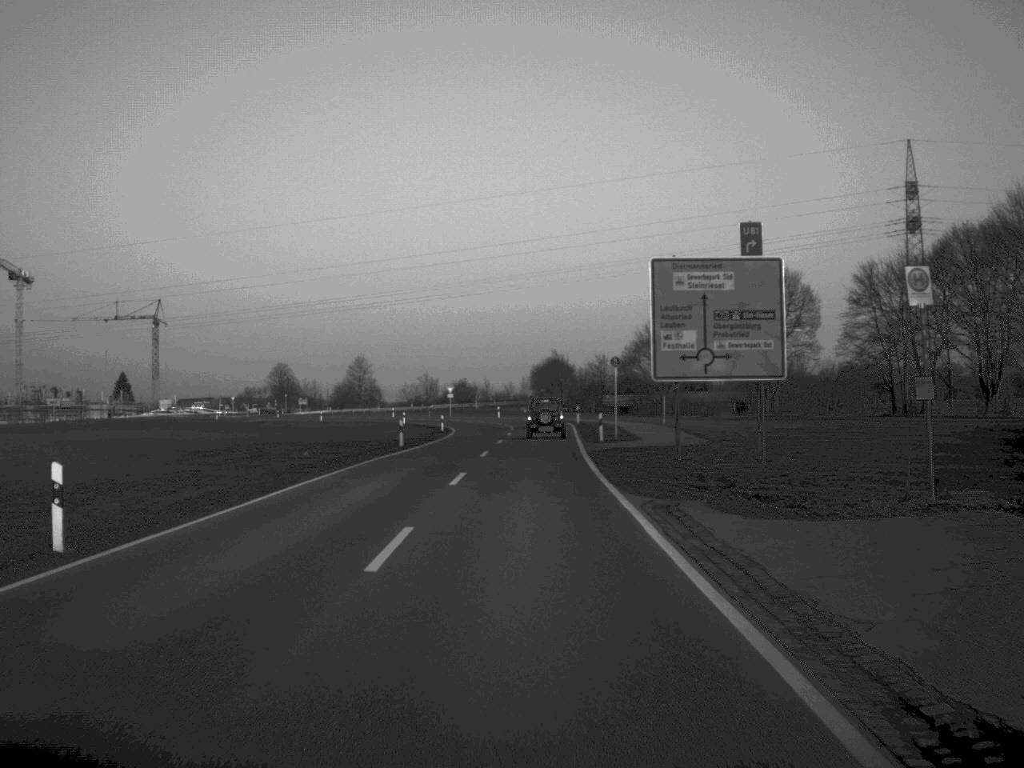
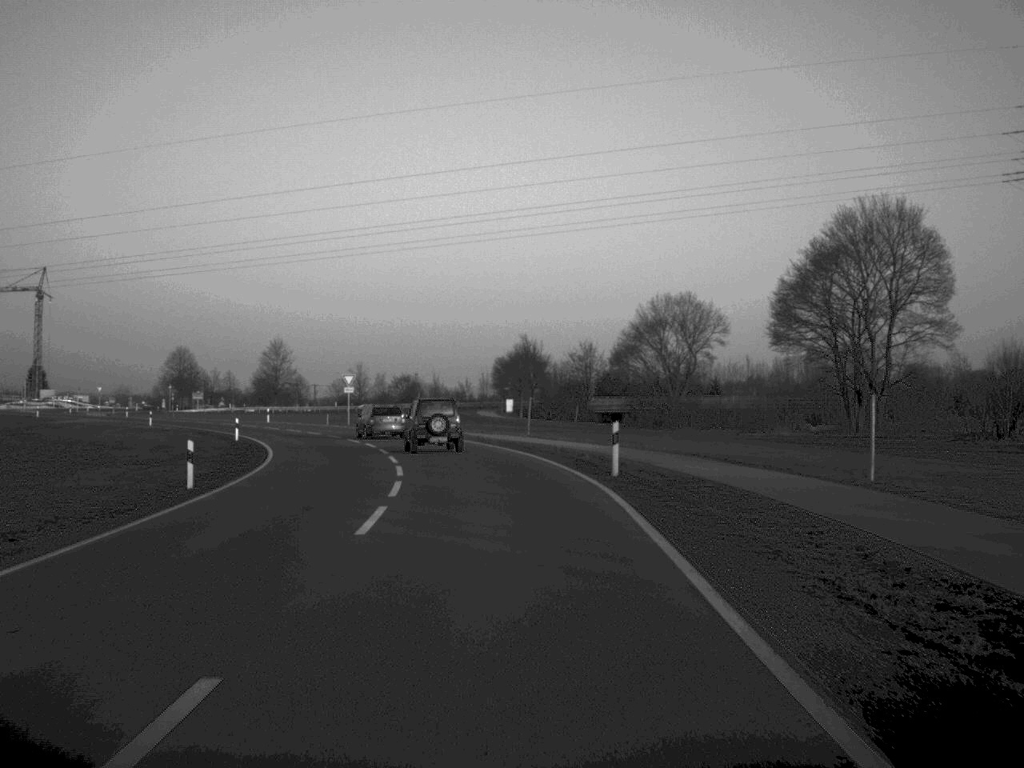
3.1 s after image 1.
(+0.8, +56.2) m; +2°
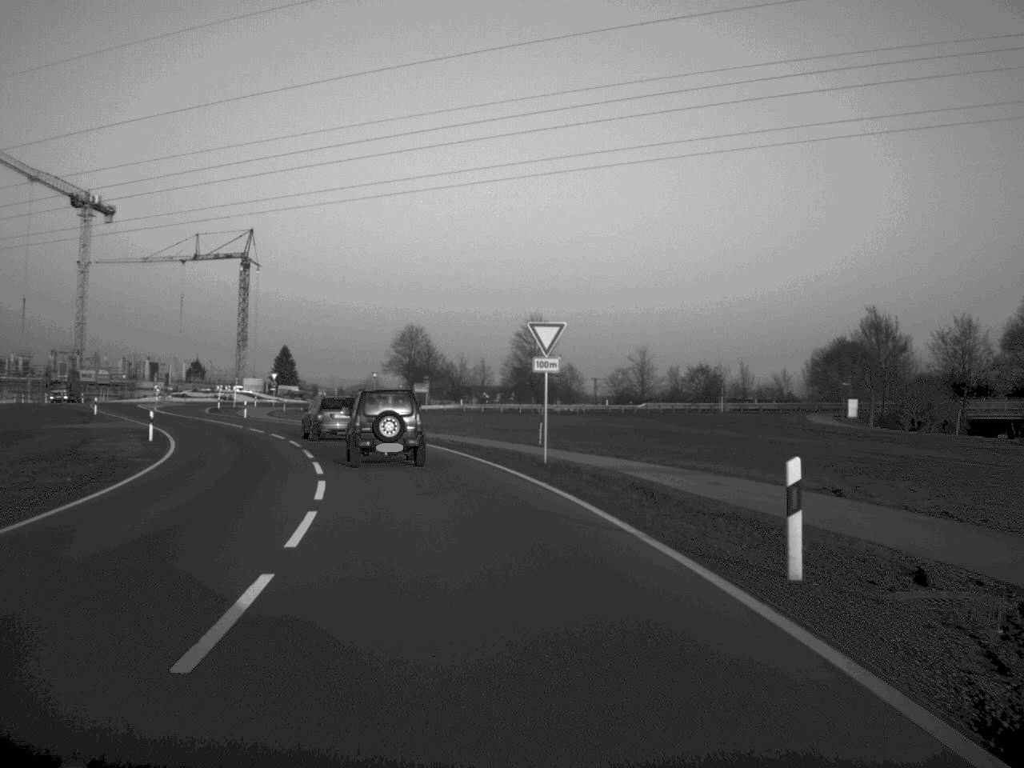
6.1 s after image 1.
(-4.5, +50.2) m; -13°
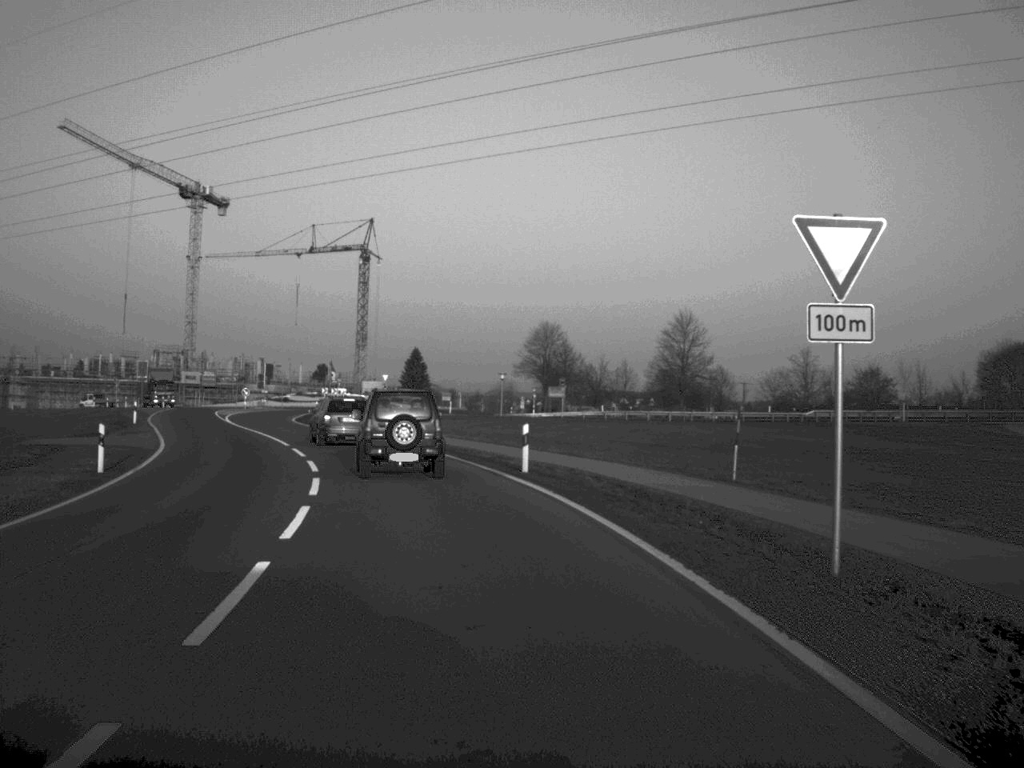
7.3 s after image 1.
(-0.9, +17.3) m; -6°
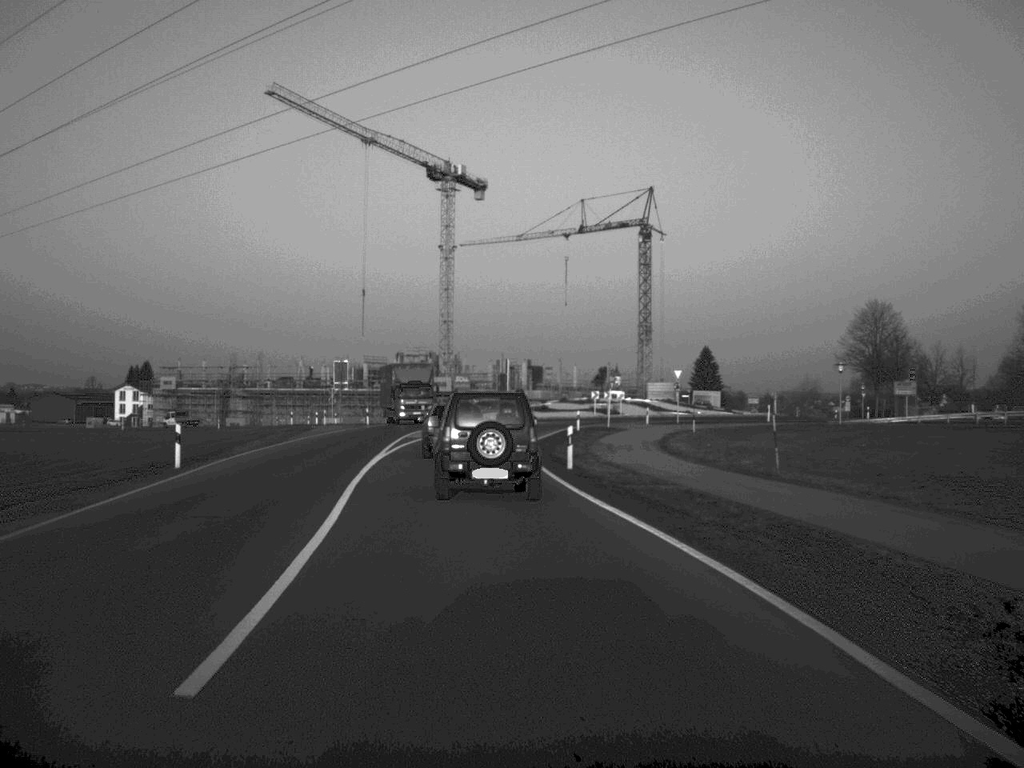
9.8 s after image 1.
(-3.5, +31.5) m; -13°
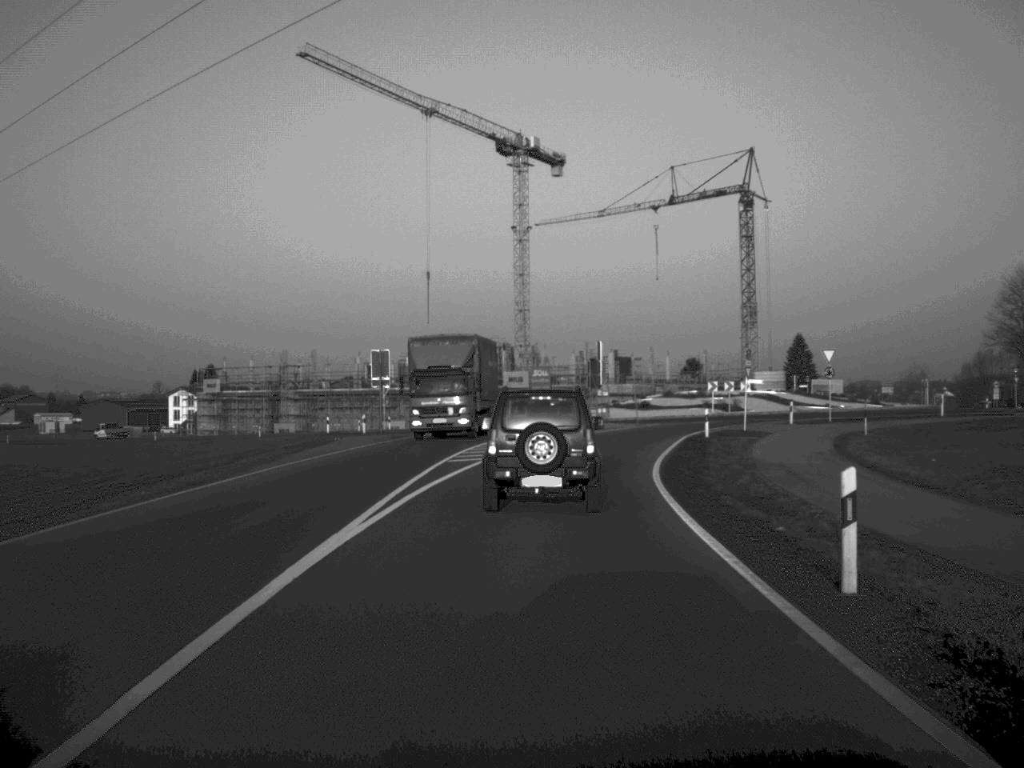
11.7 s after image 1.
(-0.8, +19.9) m; -3°
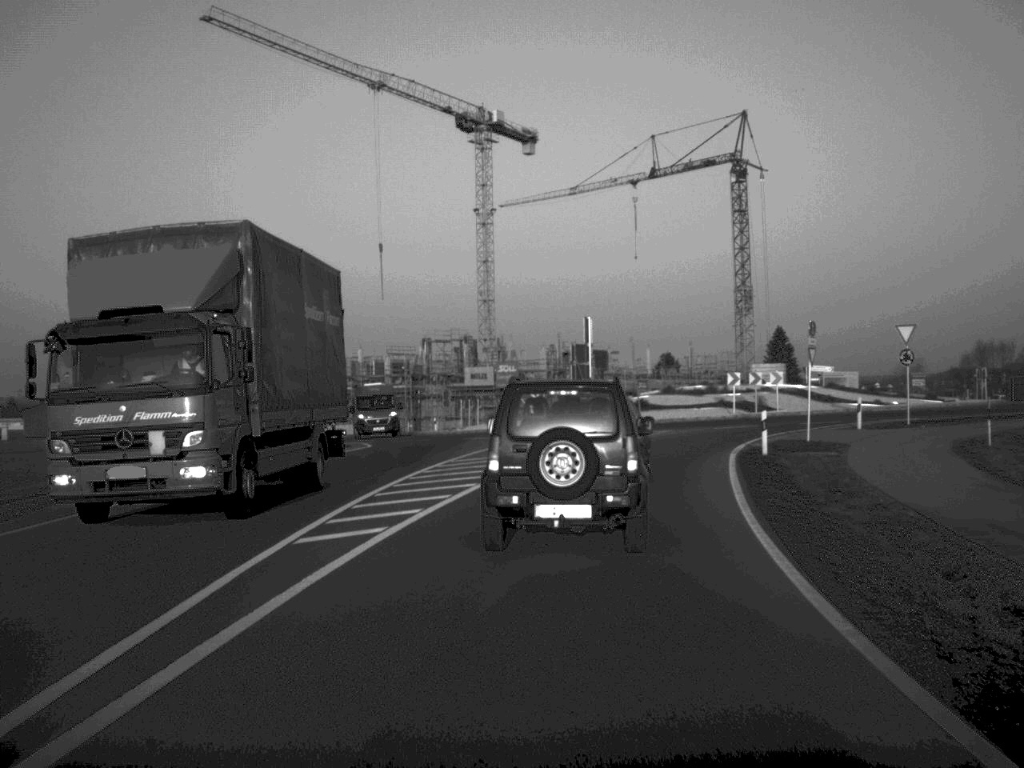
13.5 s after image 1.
(+0.2, +16.4) m; +2°
